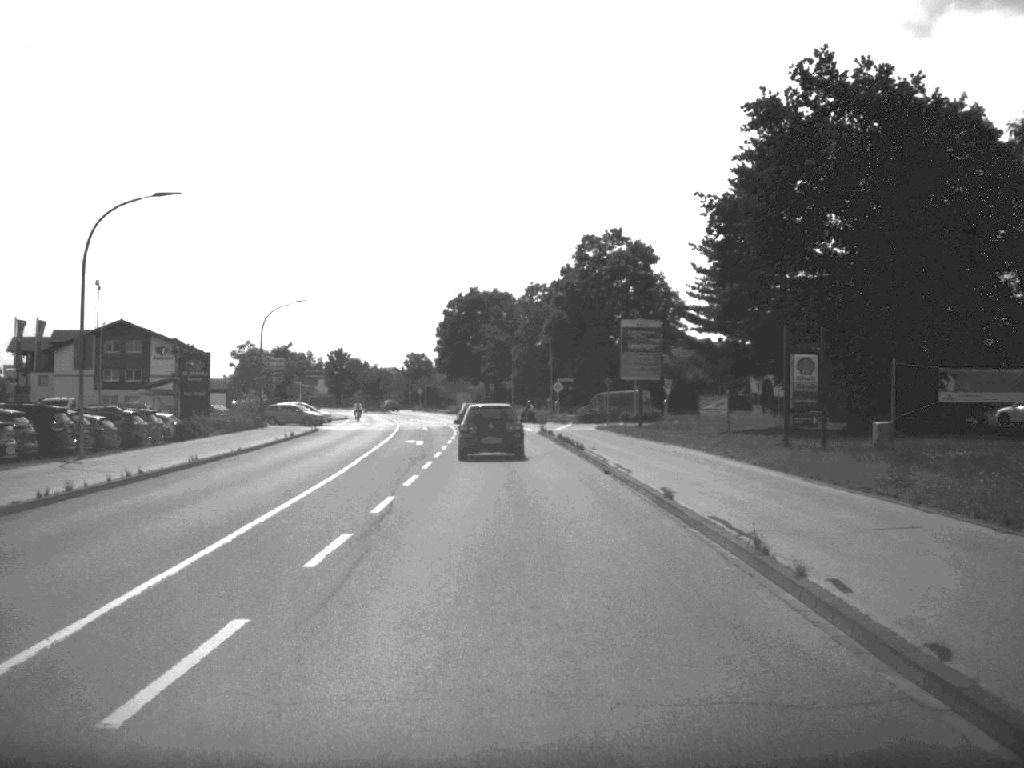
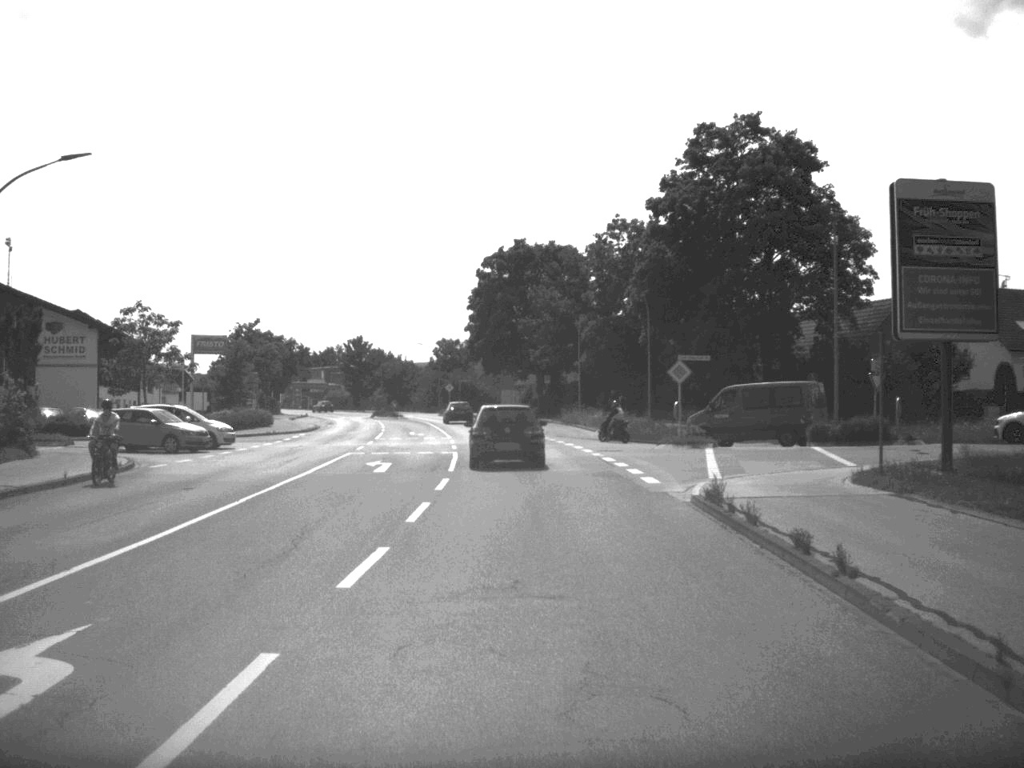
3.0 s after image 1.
(-1.0, +42.5) m; -3°
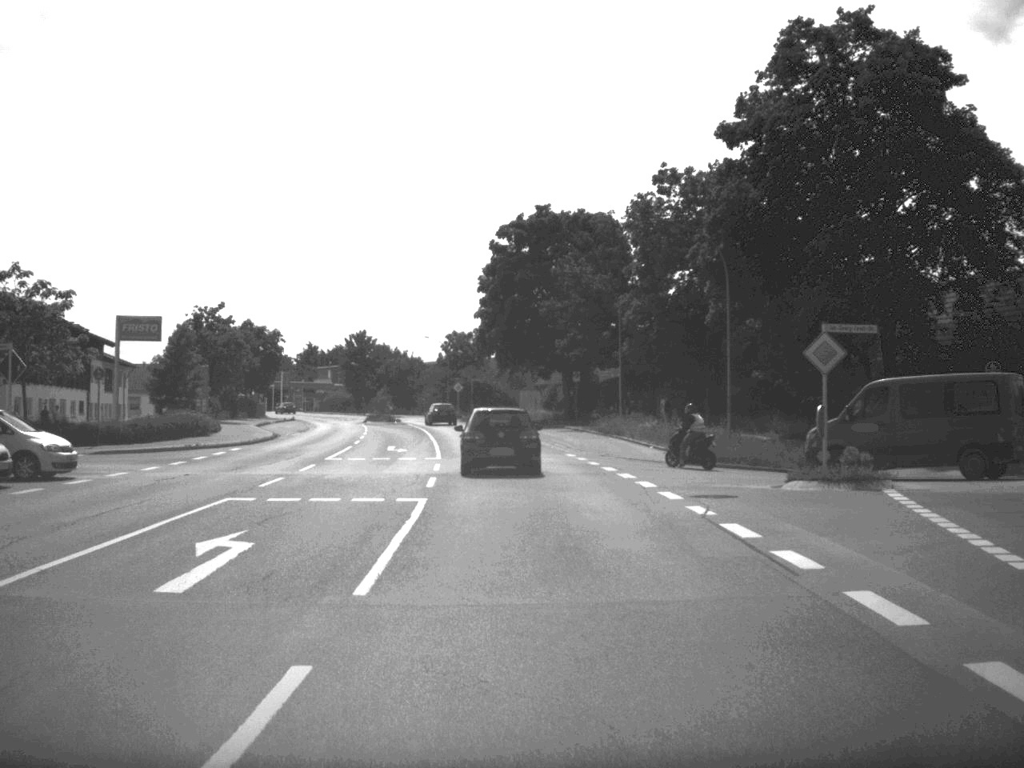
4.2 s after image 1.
(-0.1, +18.0) m; -1°
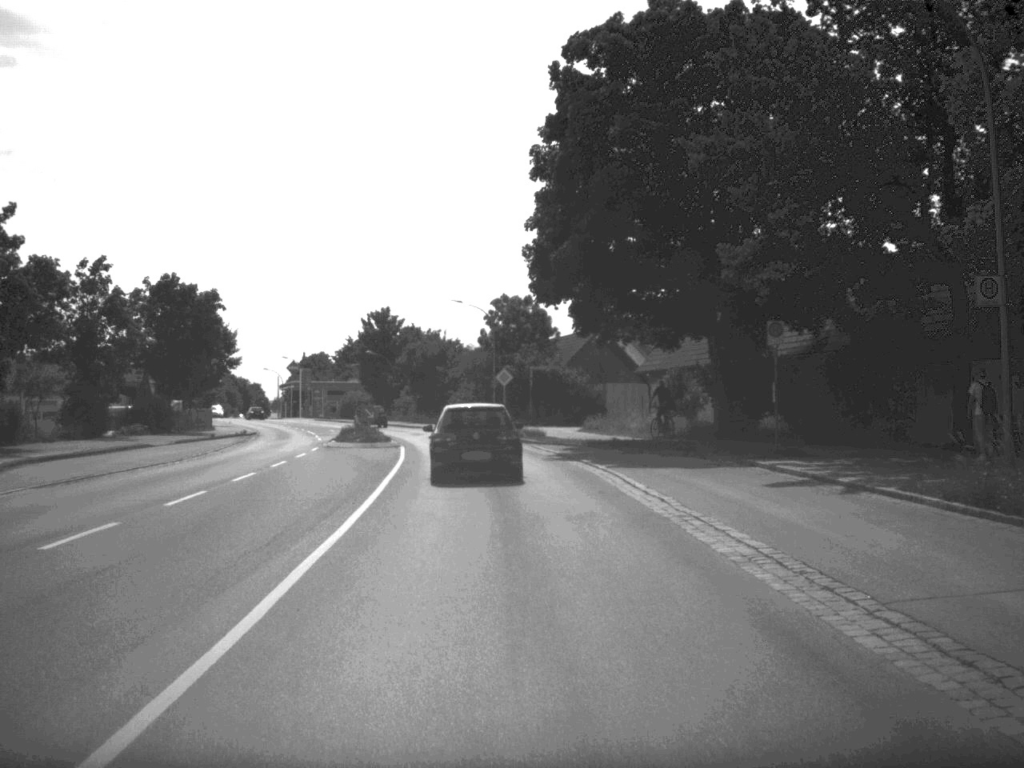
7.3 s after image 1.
(-1.1, +42.0) m; -3°
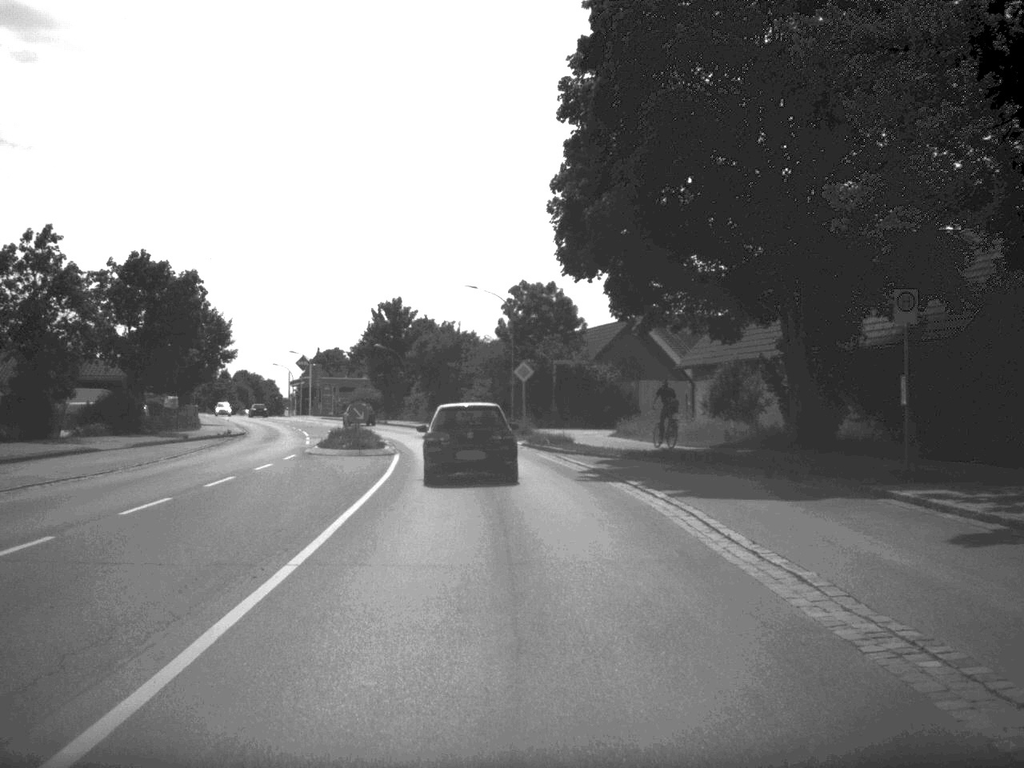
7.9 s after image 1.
(-0.1, +8.4) m; -1°
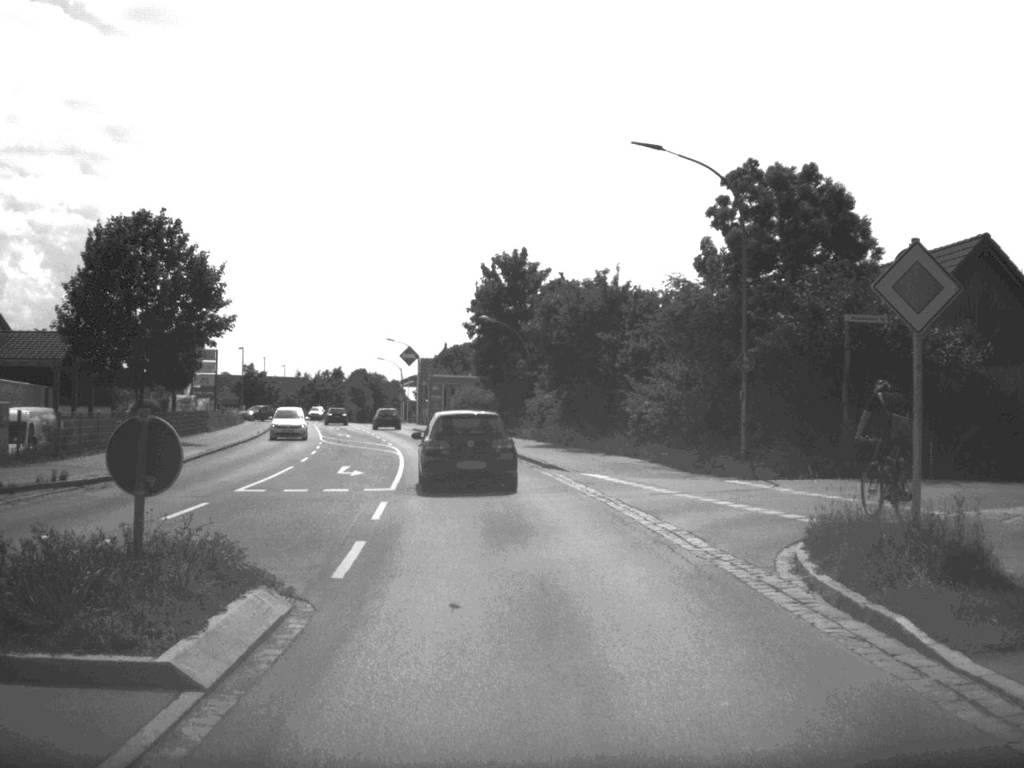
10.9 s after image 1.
(-2.0, +36.7) m; -7°
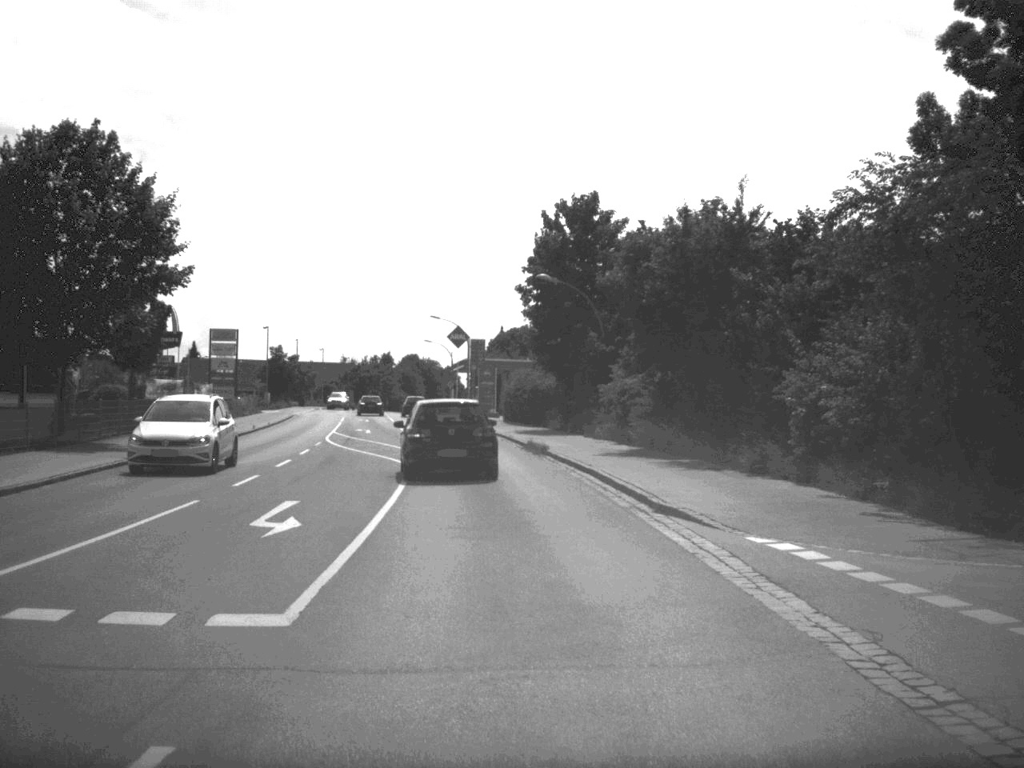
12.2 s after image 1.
(-0.4, +15.3) m; -3°
